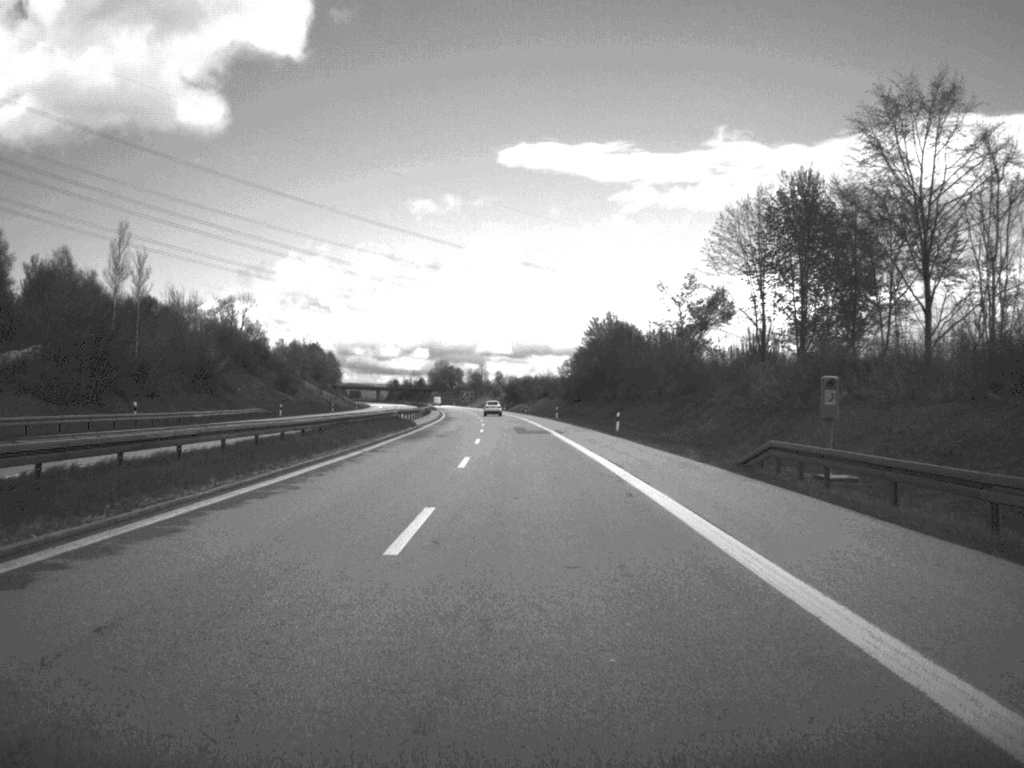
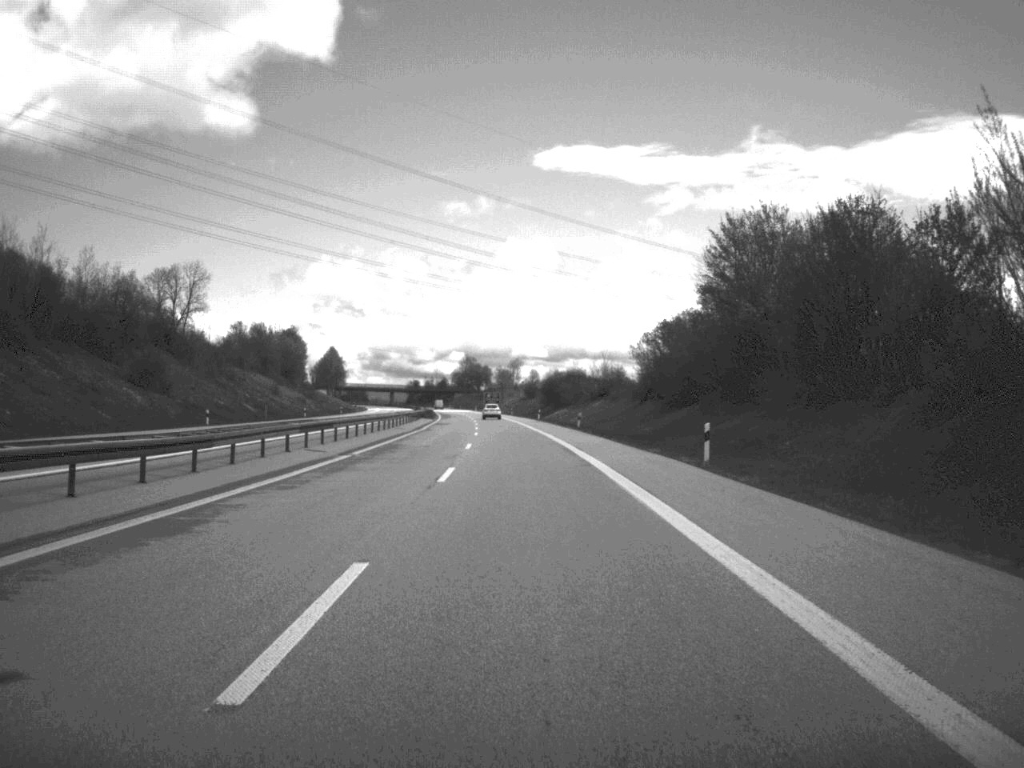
(-1.1, +77.2) m; -2°
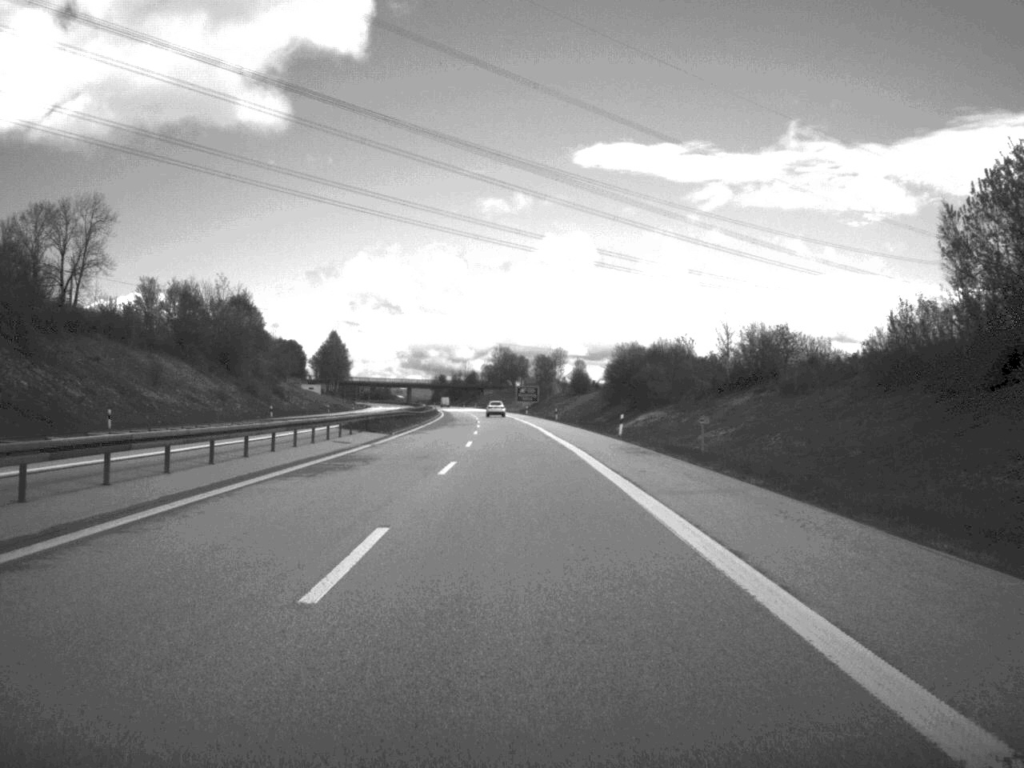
(-1.2, +73.1) m; -2°
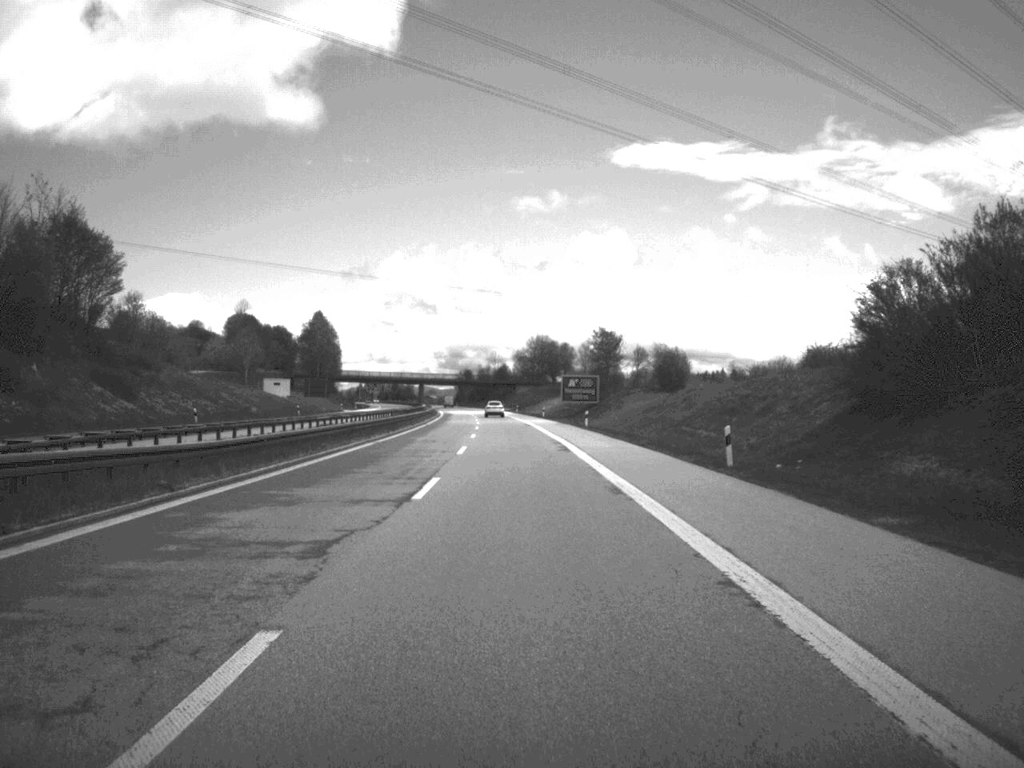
(-1.3, +78.0) m; -2°
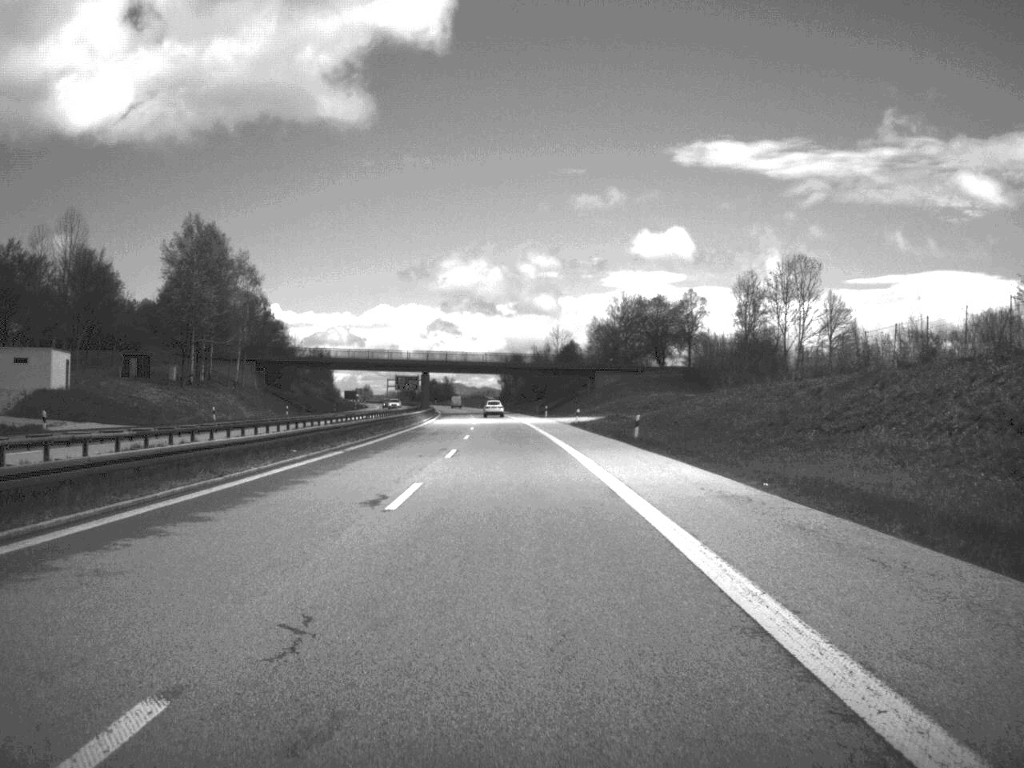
(-3.3, +126.4) m; -3°
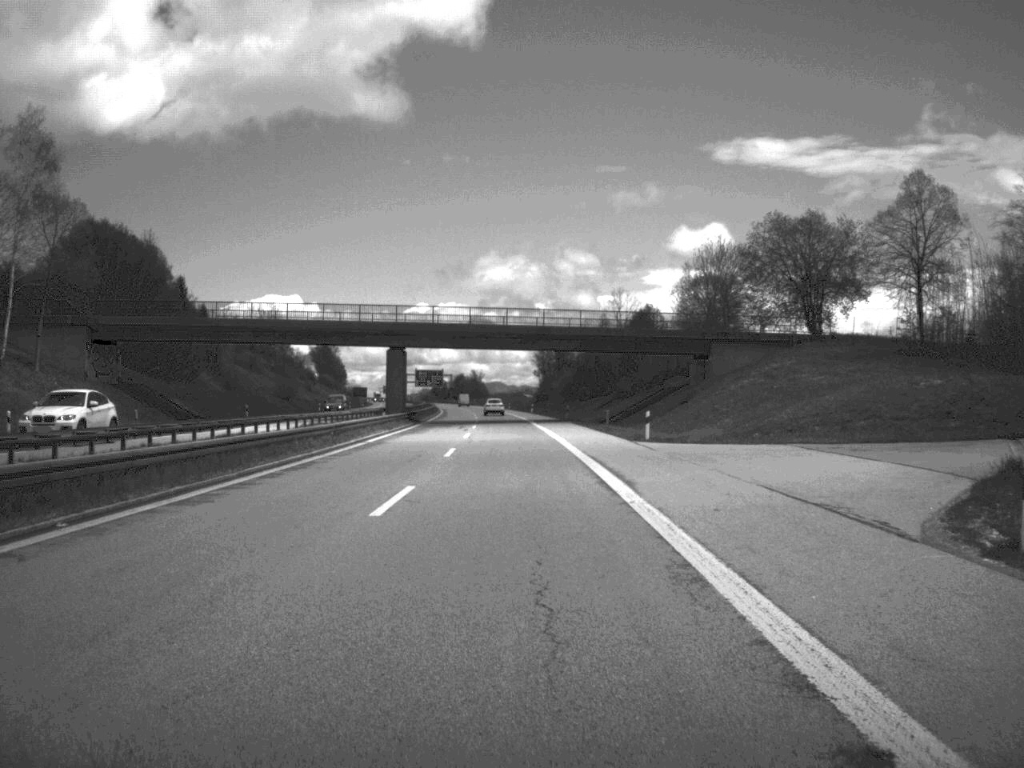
(-1.1, +72.6) m; -2°
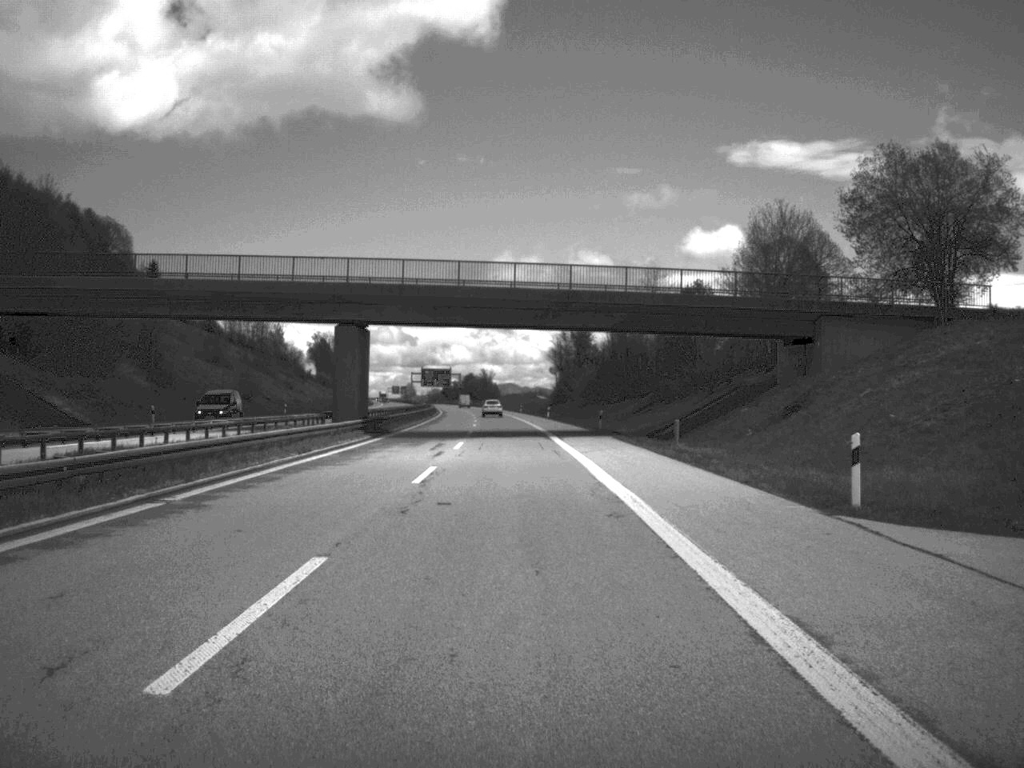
(-0.1, +28.1) m; -1°
